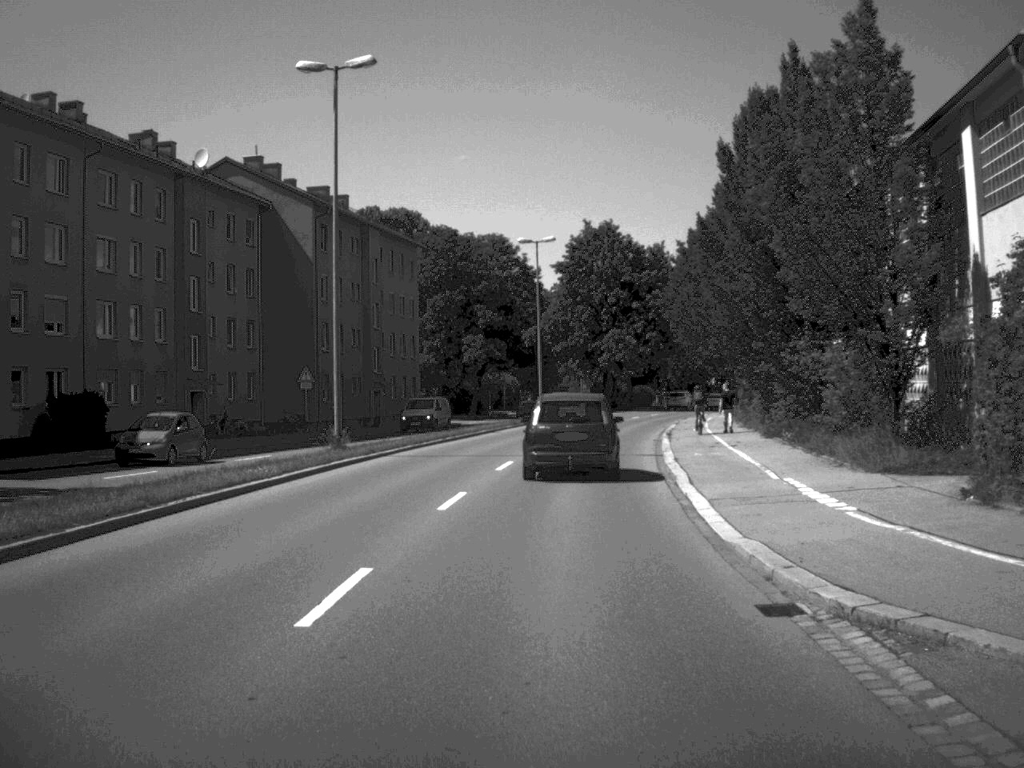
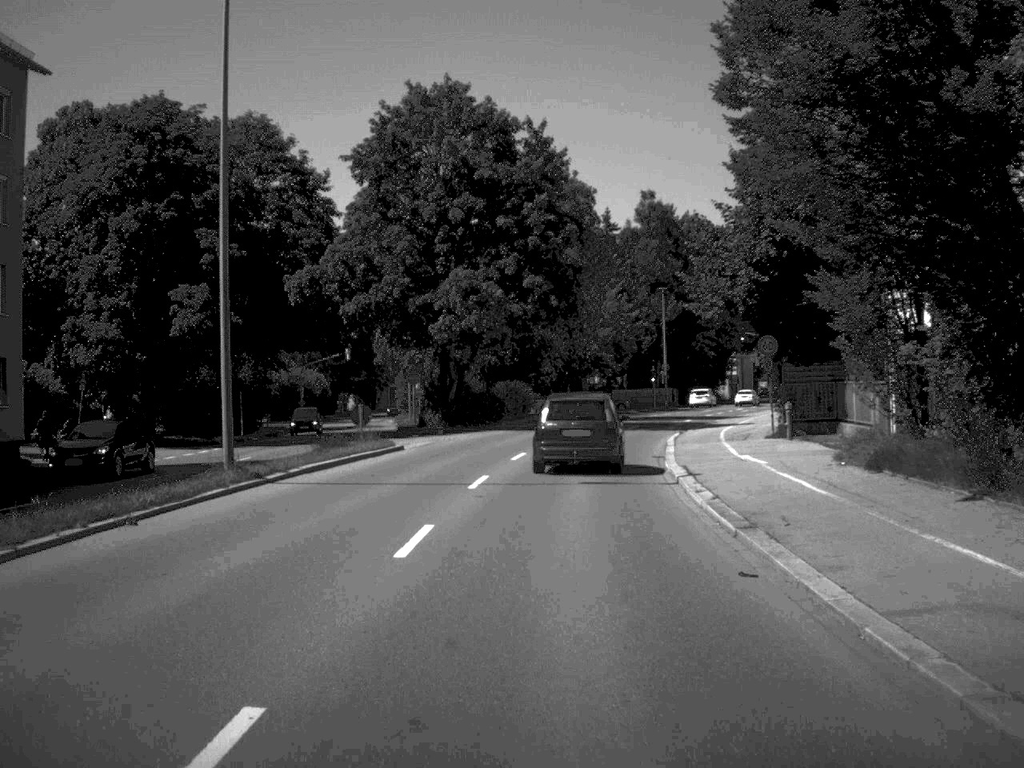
(+3.0, +49.2) m; +7°
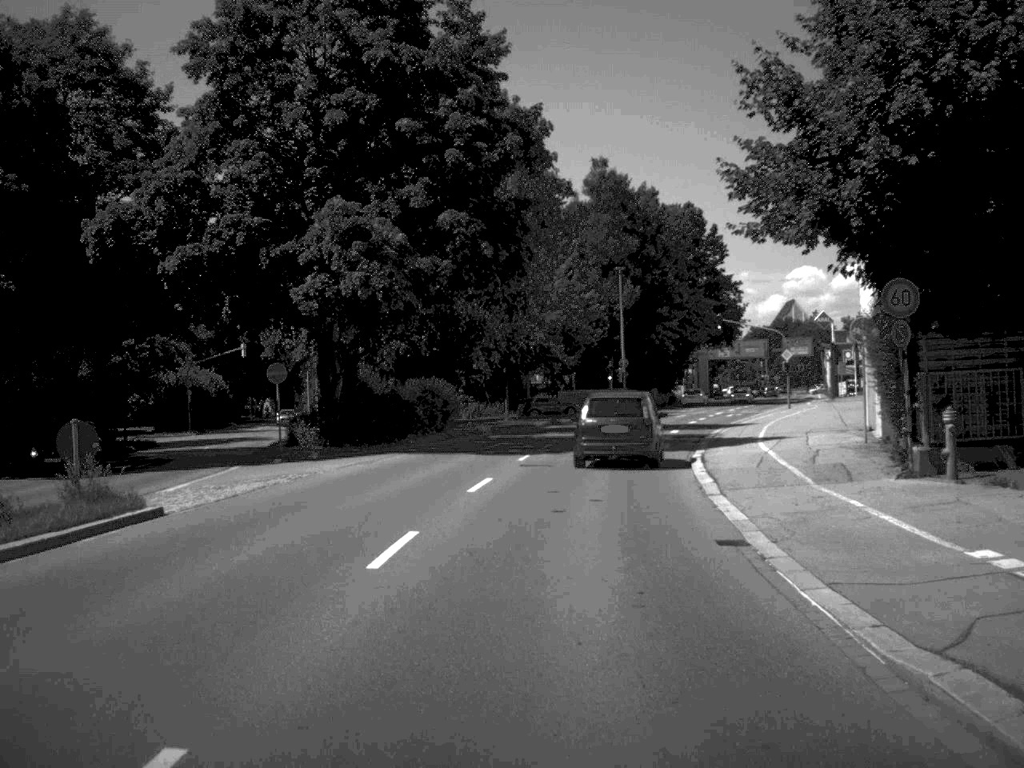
(+0.4, +18.6) m; +3°
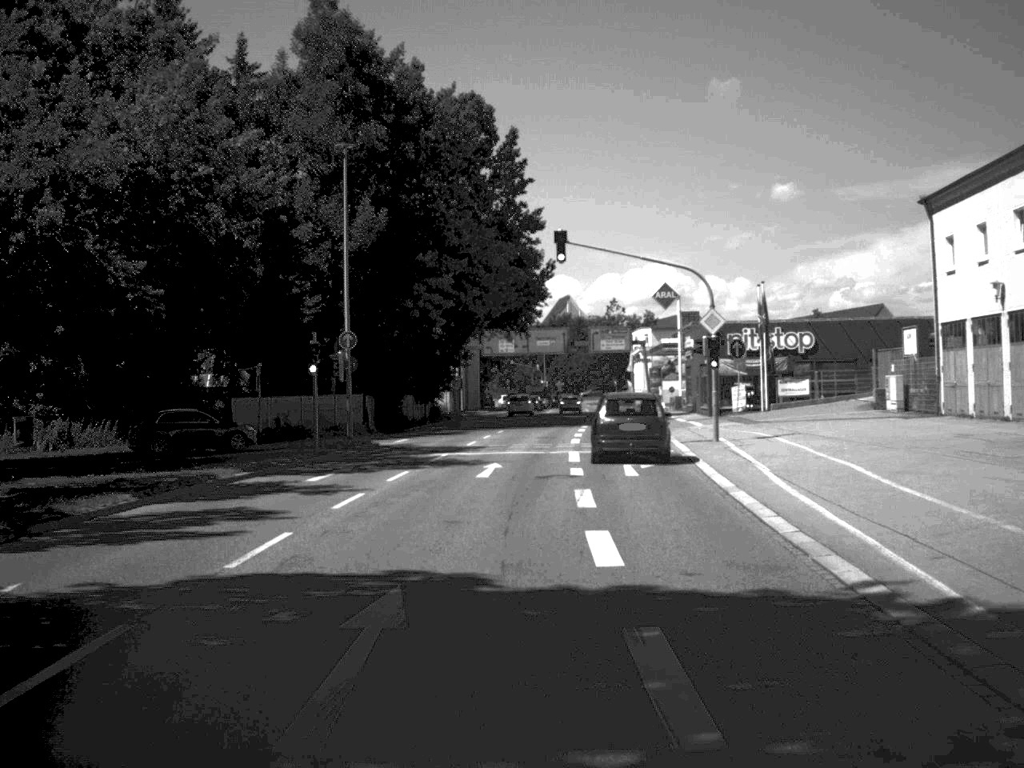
(+4.2, +46.4) m; +11°
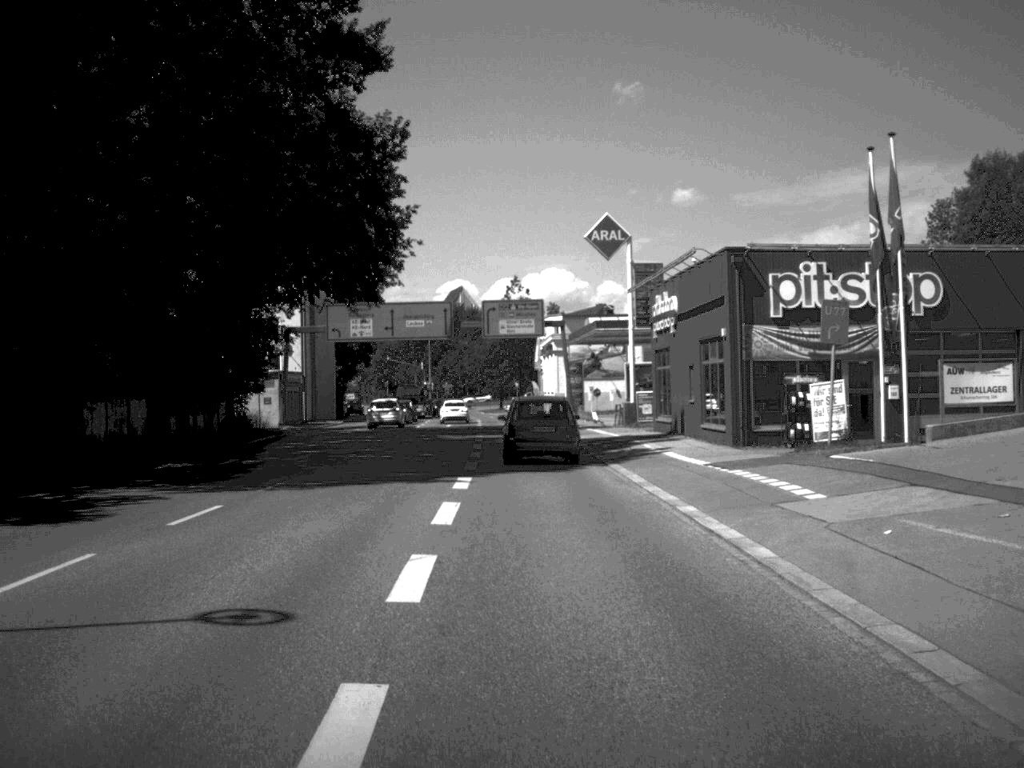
(+1.8, +36.2) m; +4°
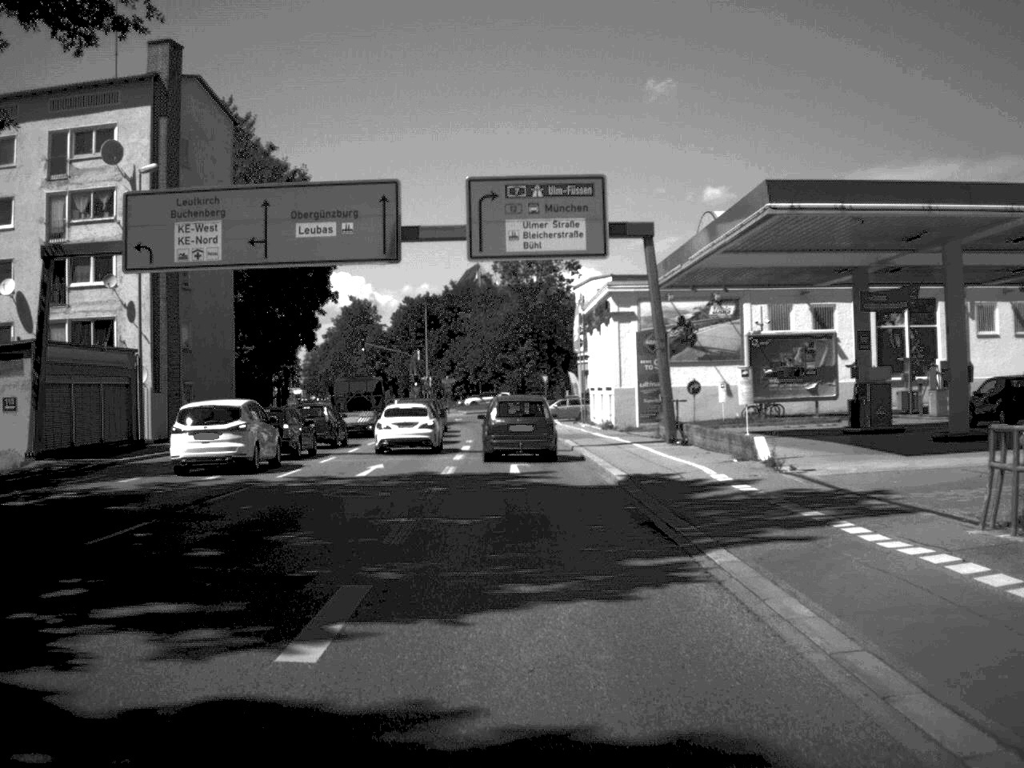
(-0.4, +43.5) m; -2°
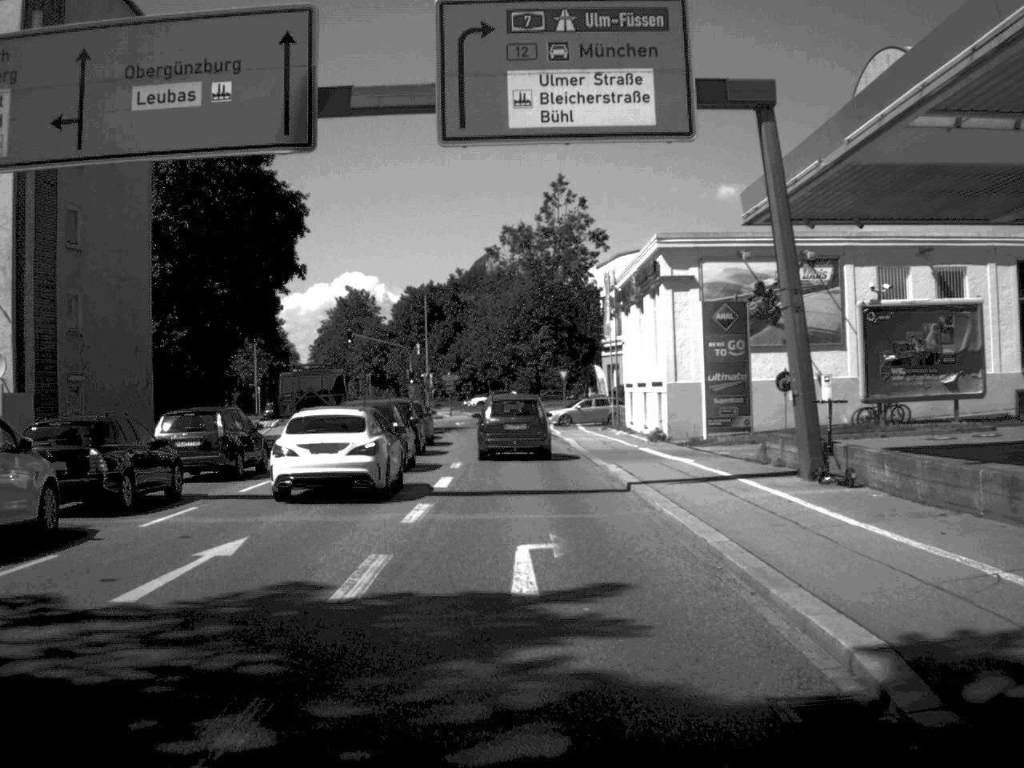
(-0.1, +15.7) m; -1°
